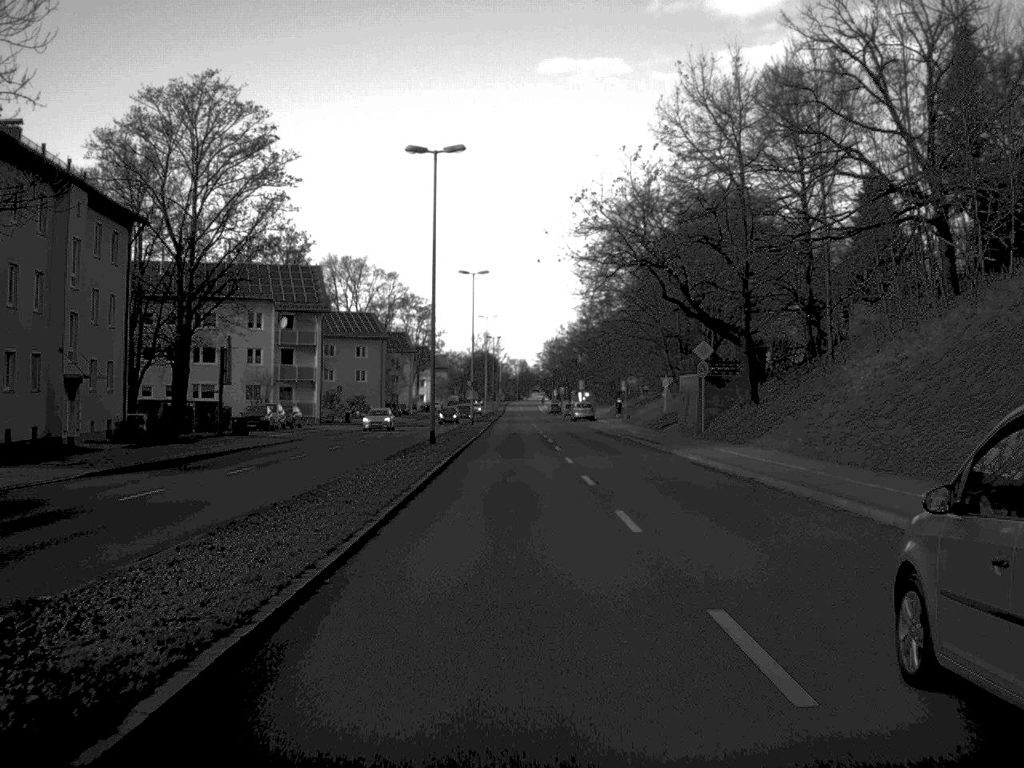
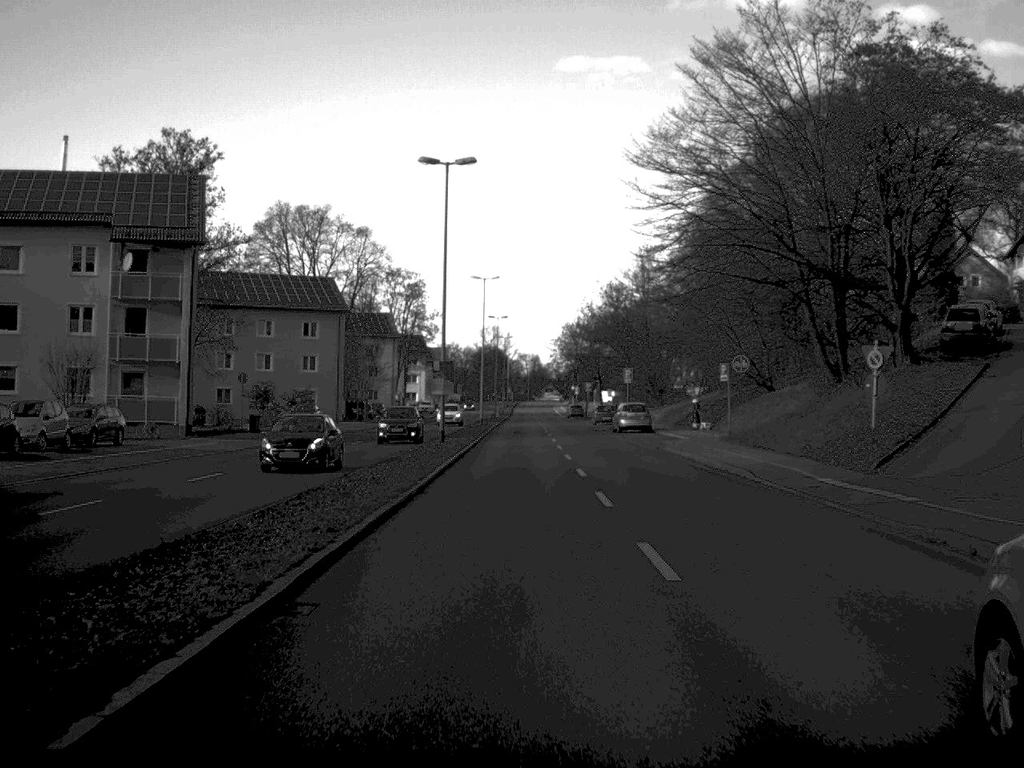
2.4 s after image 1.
(-0.2, +39.9) m; -1°
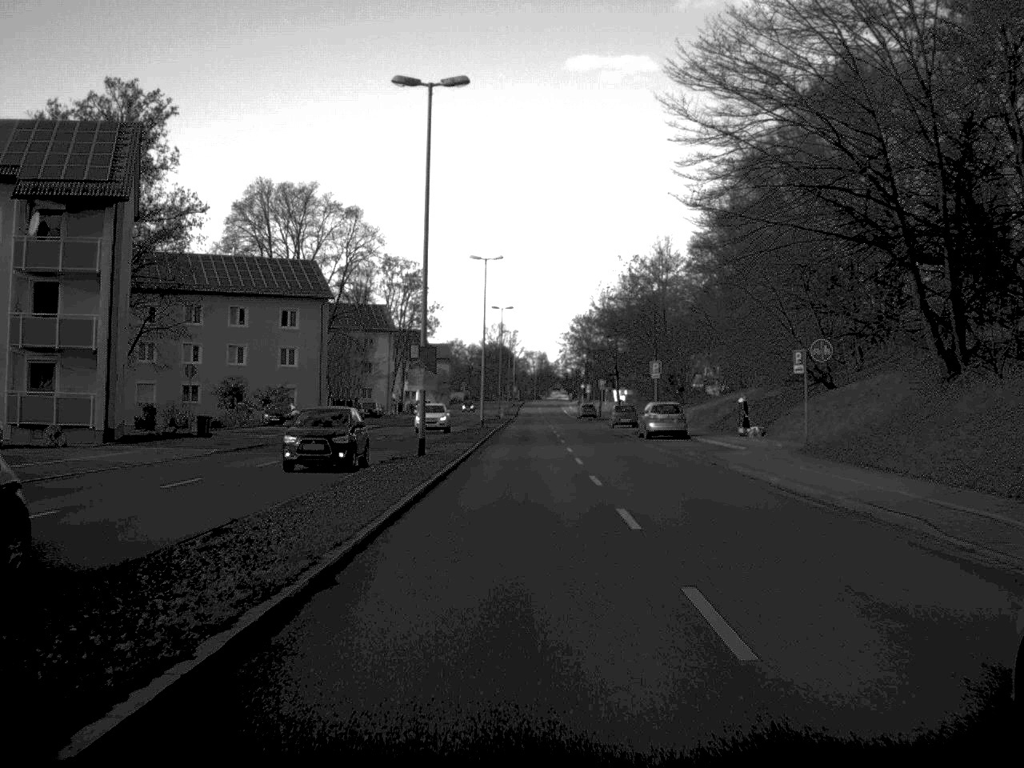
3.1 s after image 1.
(0.0, +11.7) m; 0°
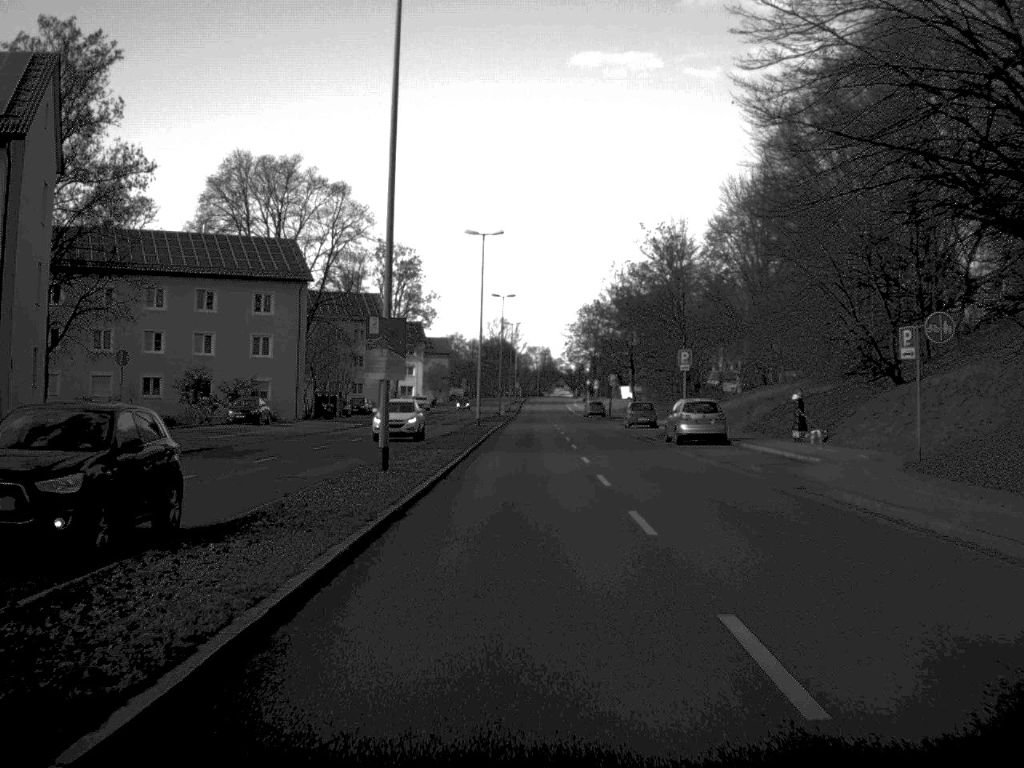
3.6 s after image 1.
(0.0, +9.9) m; 0°
